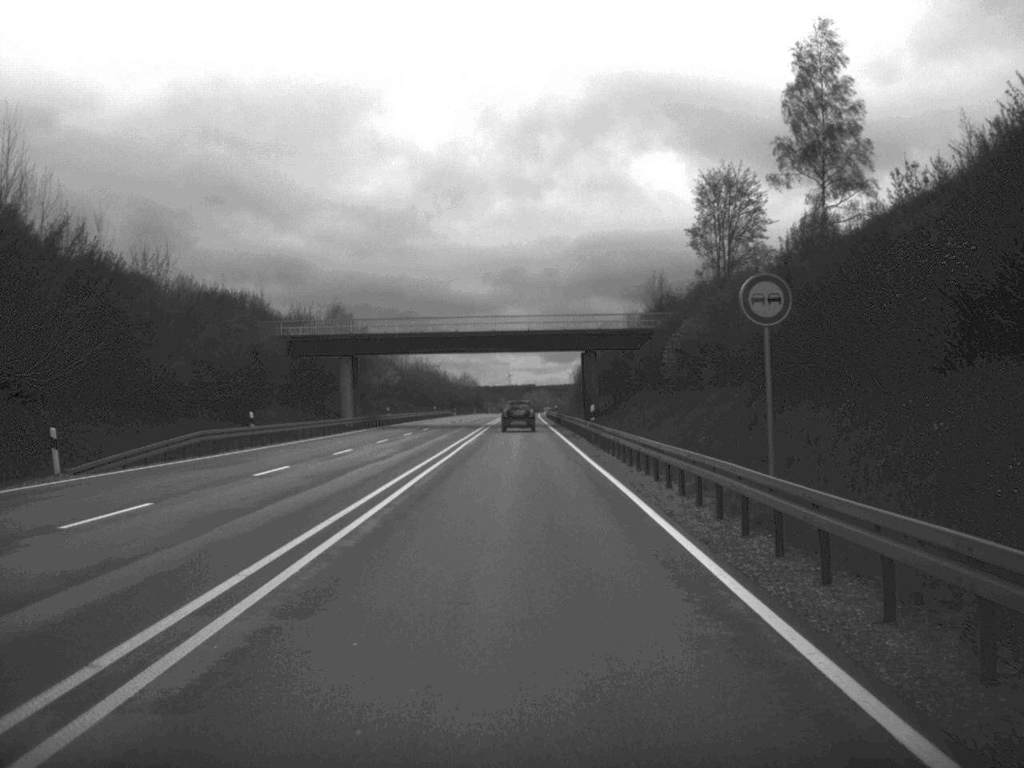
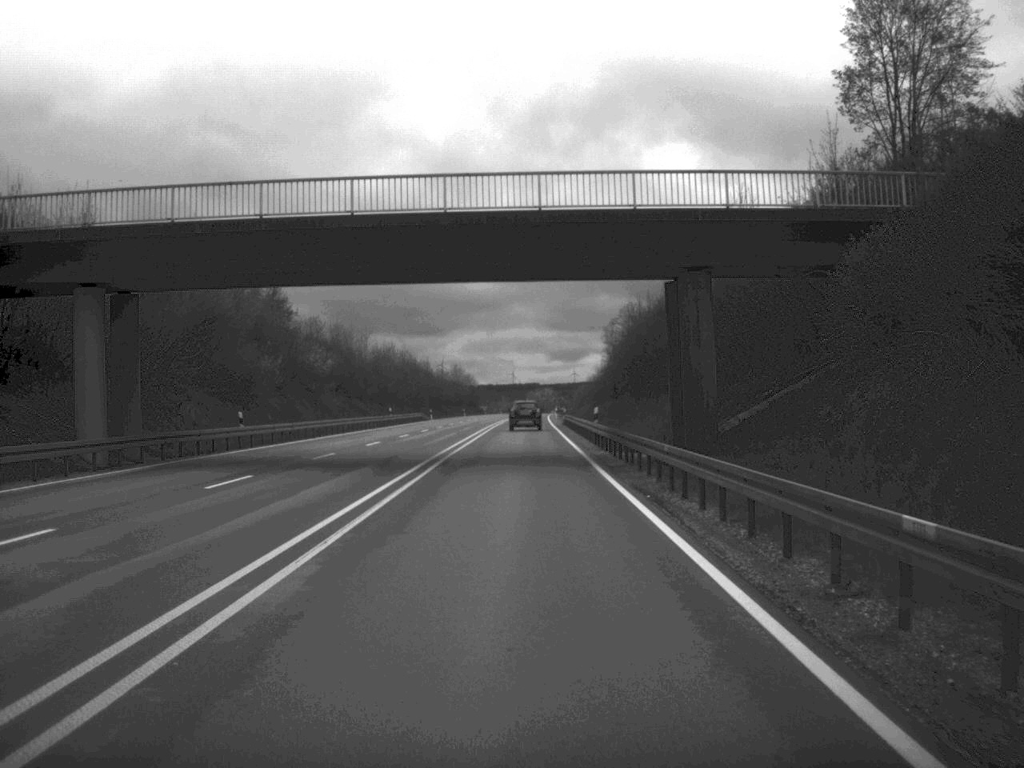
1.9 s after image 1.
(-0.1, +51.6) m; 0°
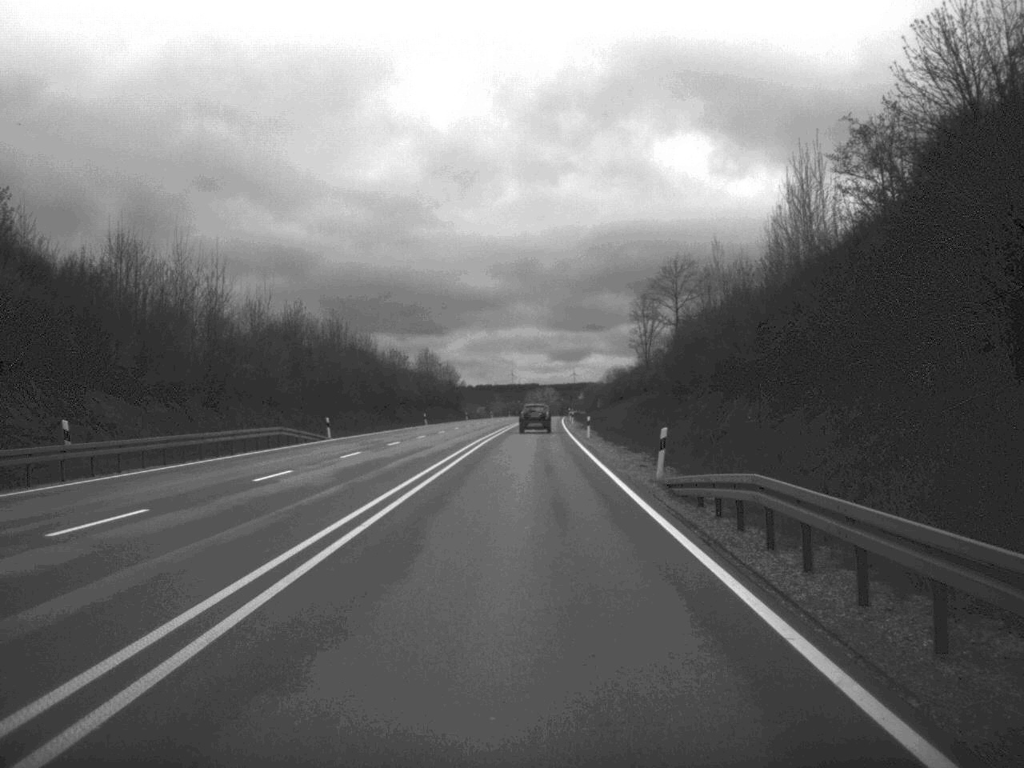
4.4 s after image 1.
(-0.1, +67.9) m; 0°
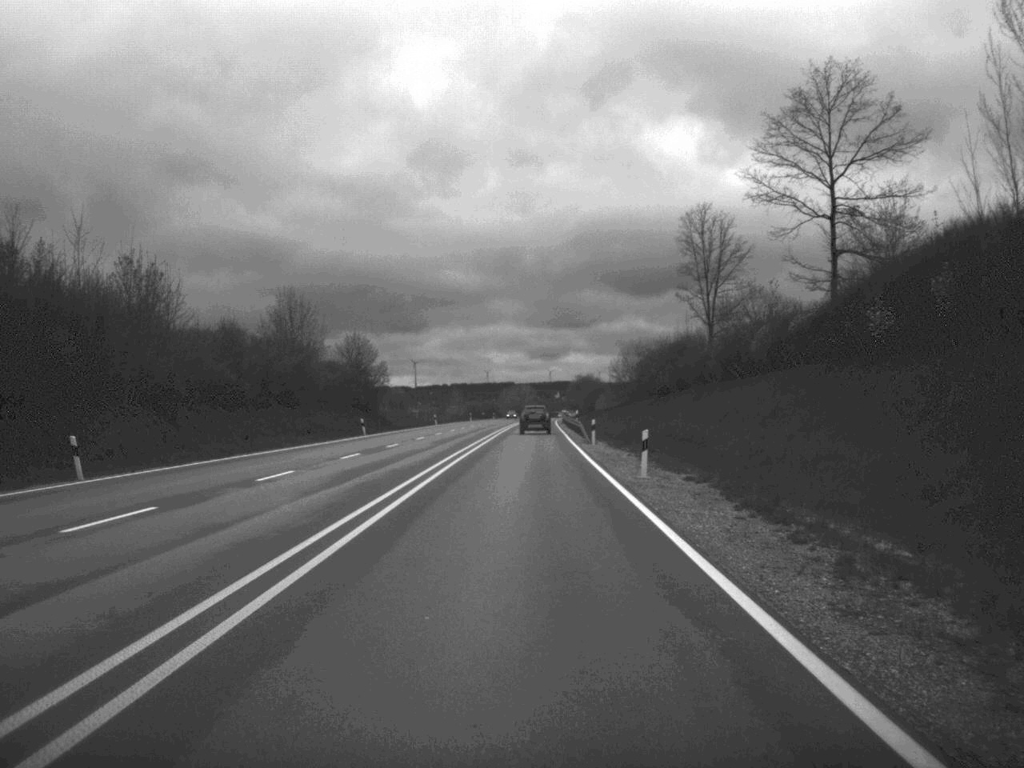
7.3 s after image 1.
(+0.7, +82.6) m; +1°
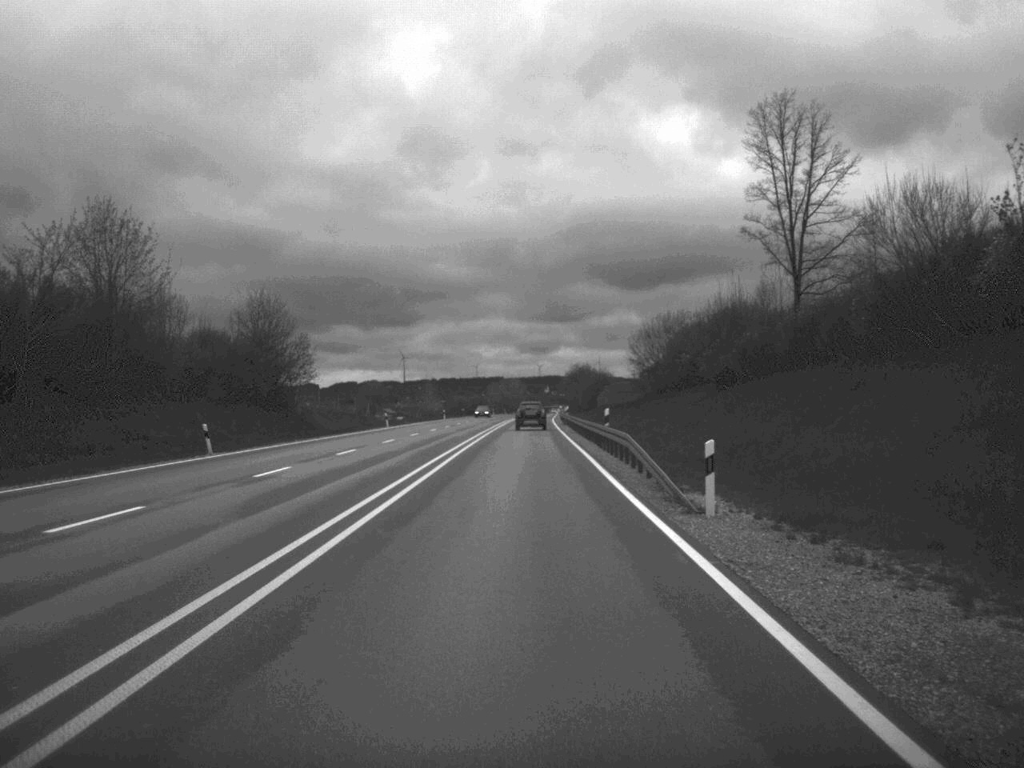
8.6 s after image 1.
(+0.1, +35.8) m; 0°
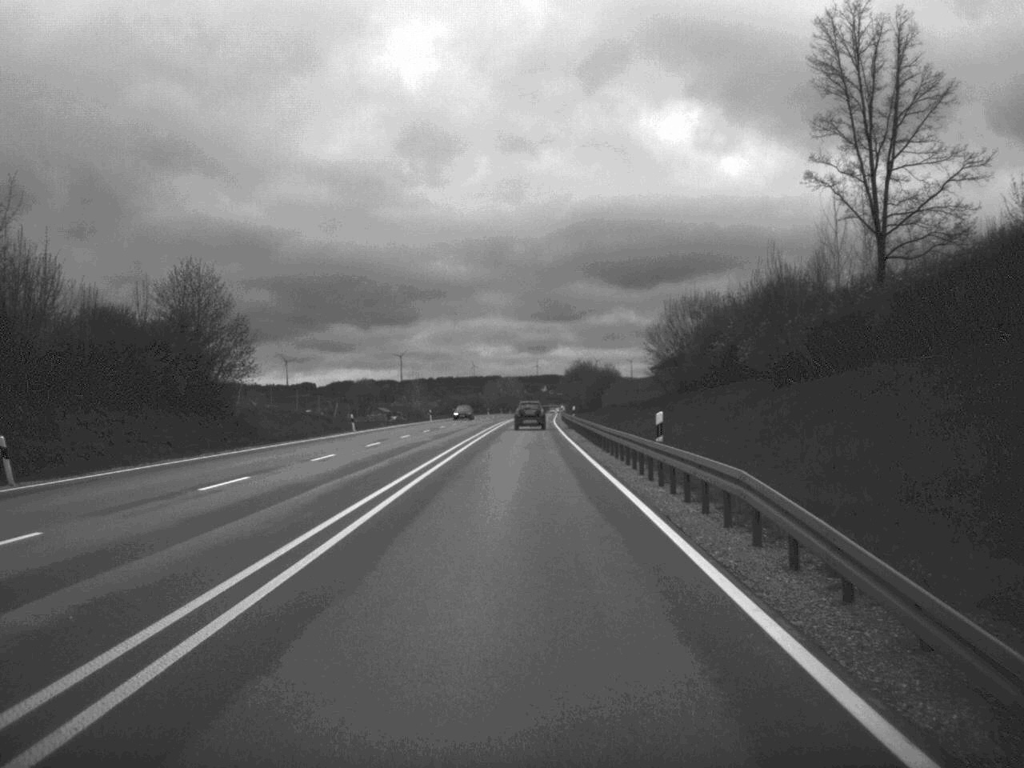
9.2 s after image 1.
(0.0, +16.4) m; 0°
